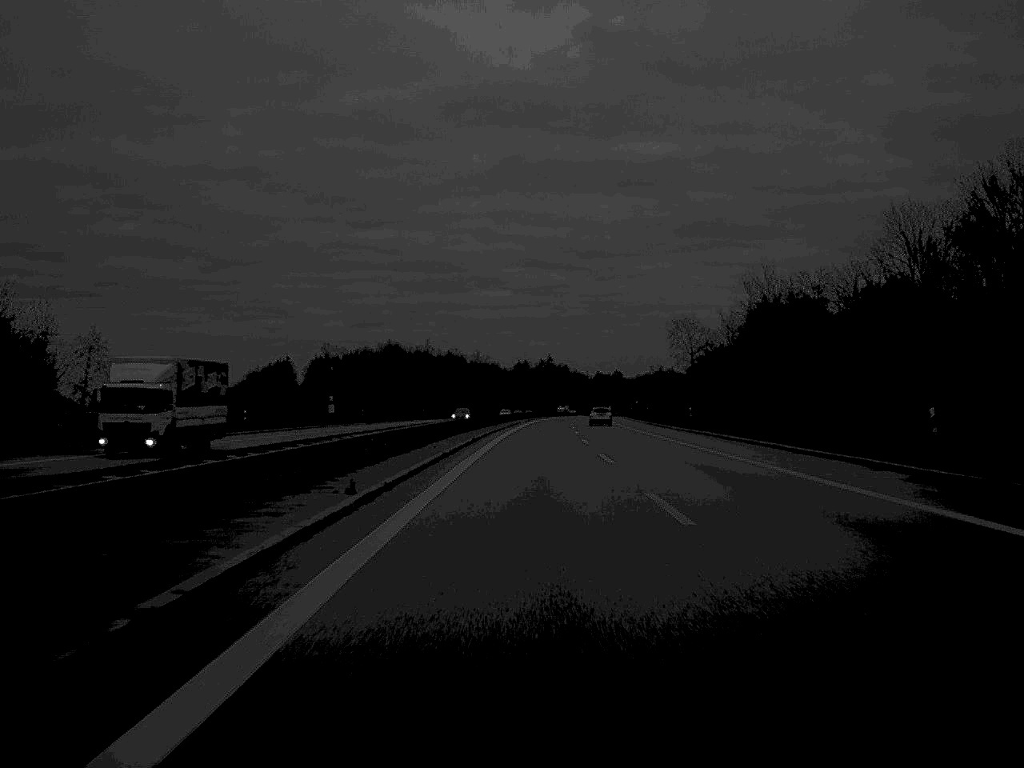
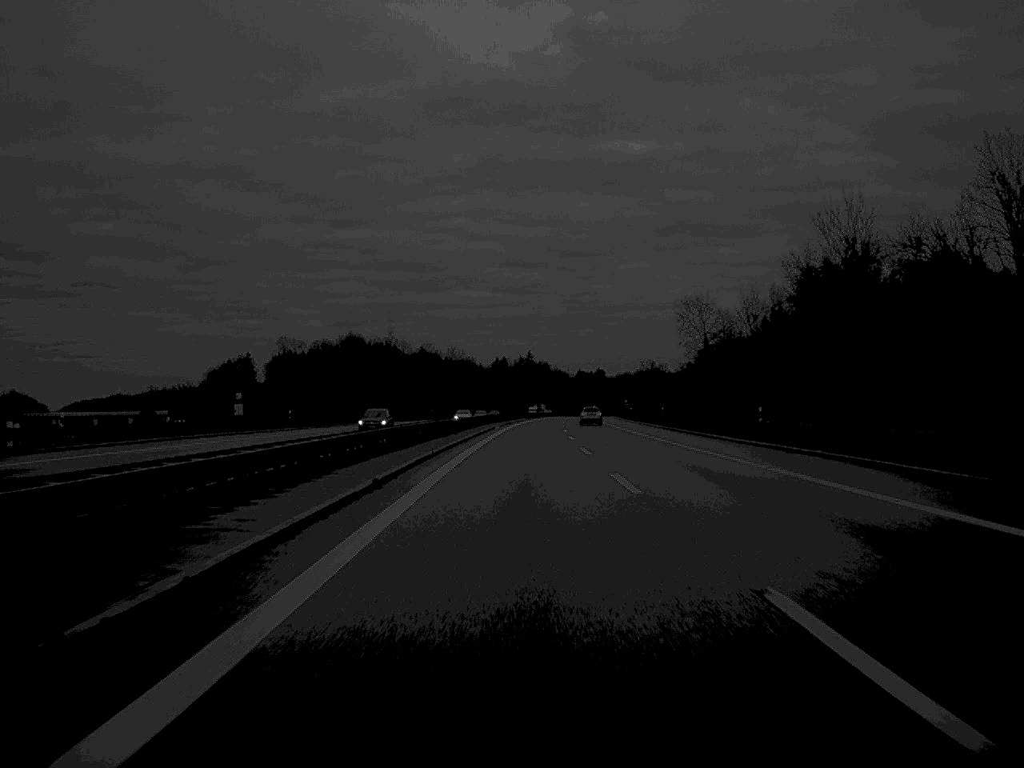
(+0.2, +30.2) m; +1°
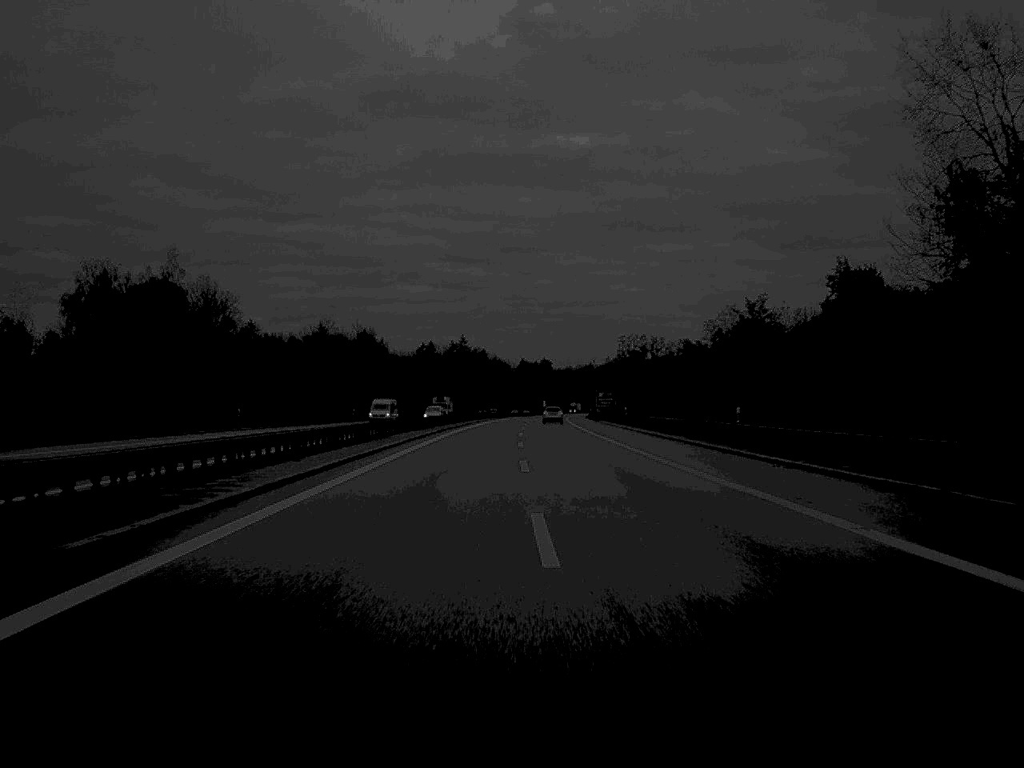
(+2.5, +99.7) m; +3°
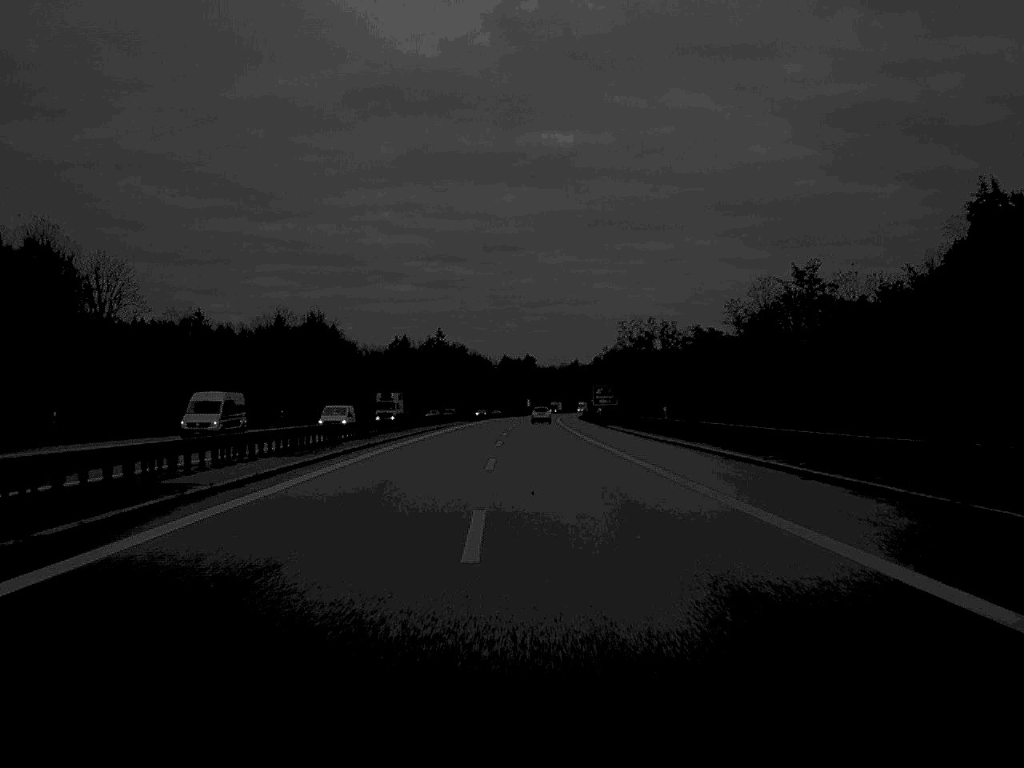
(+0.2, +34.8) m; +1°
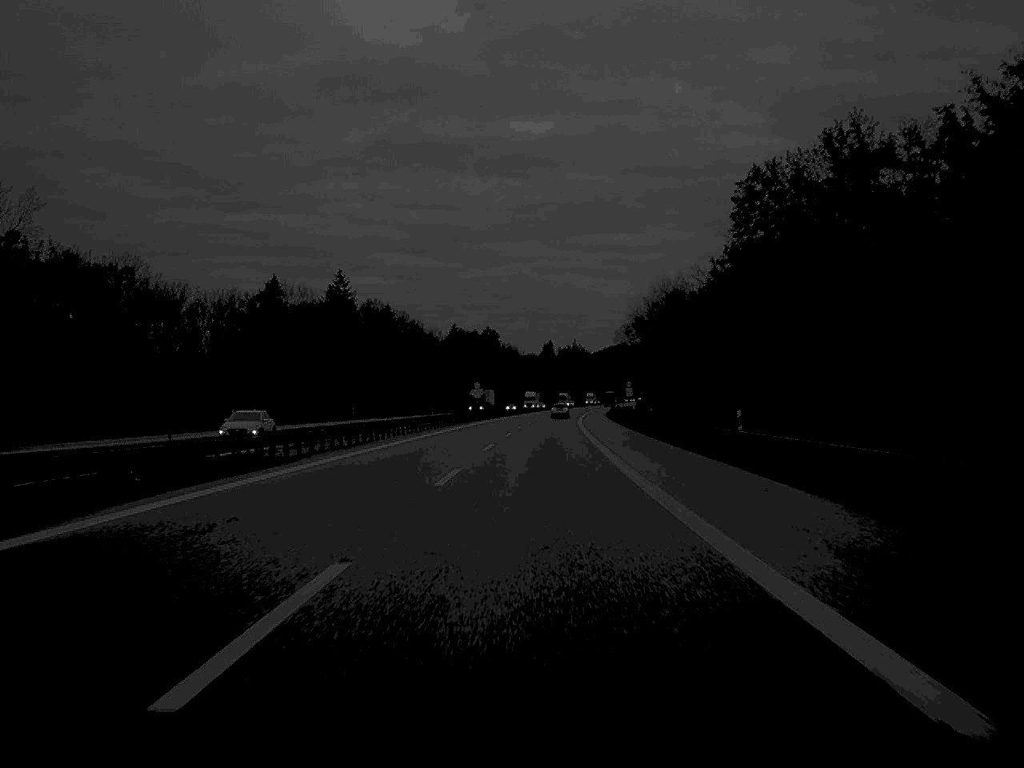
(+2.0, +166.5) m; +1°
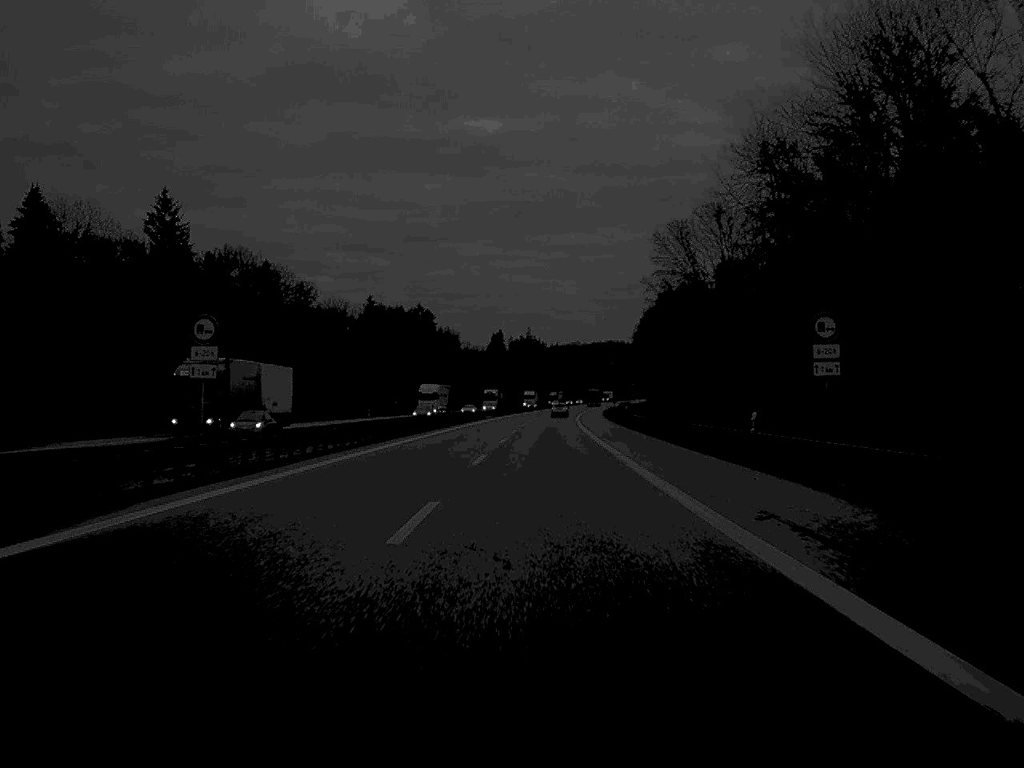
(+1.9, +99.9) m; +2°
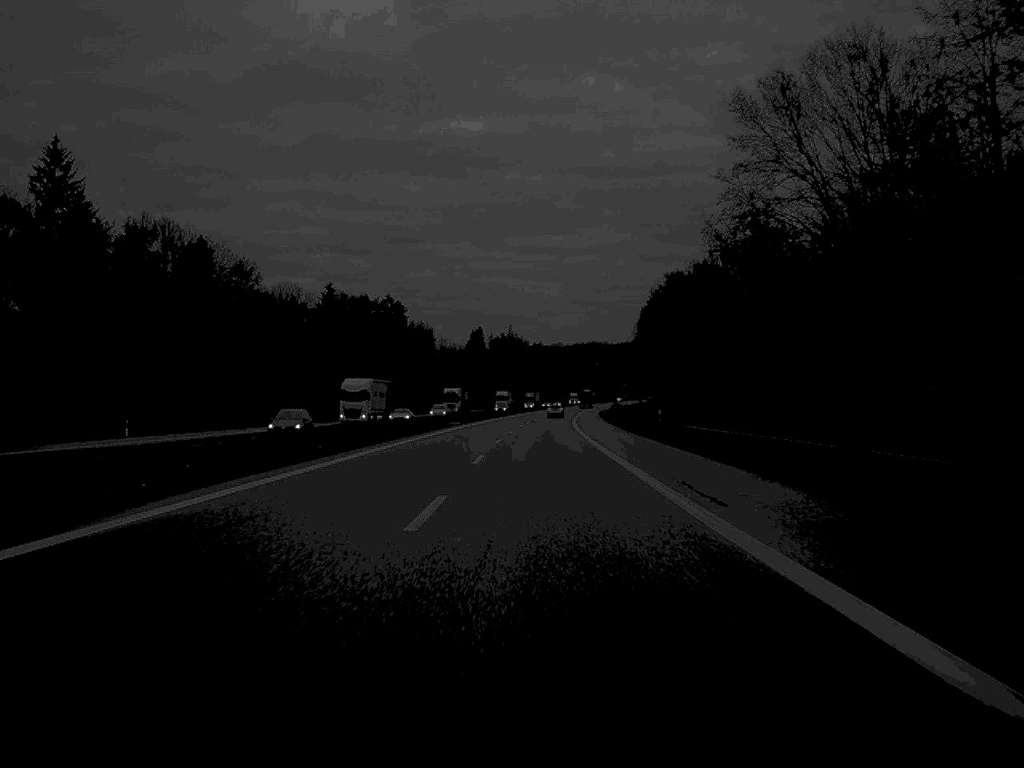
(+0.3, +34.8) m; +1°
